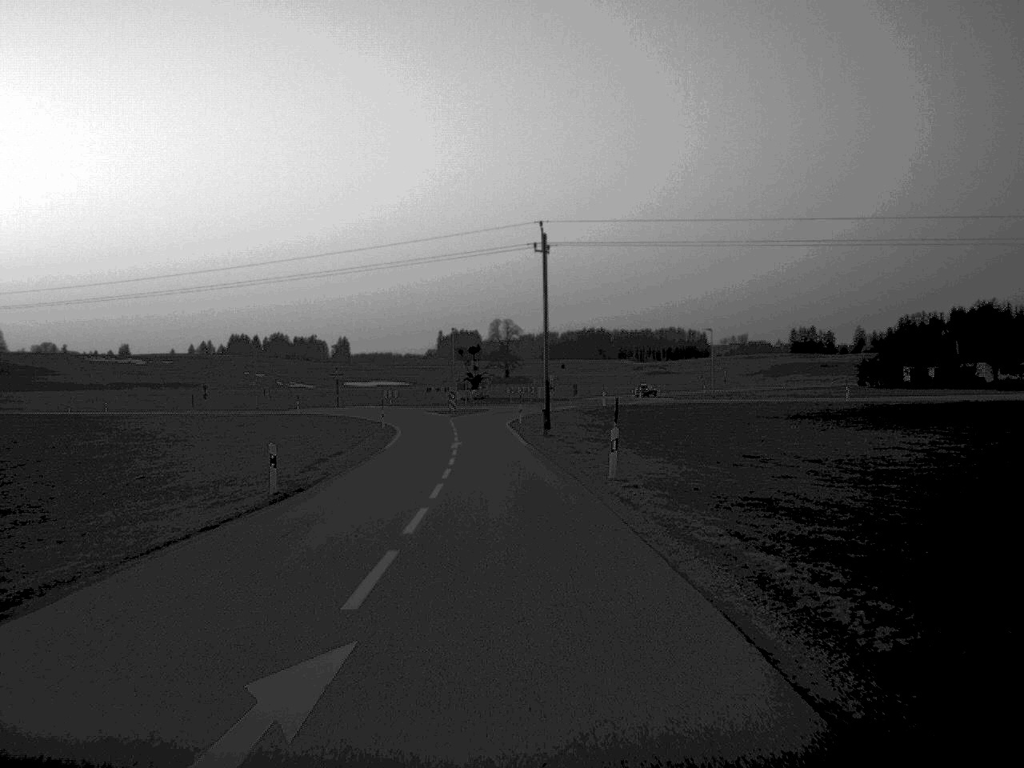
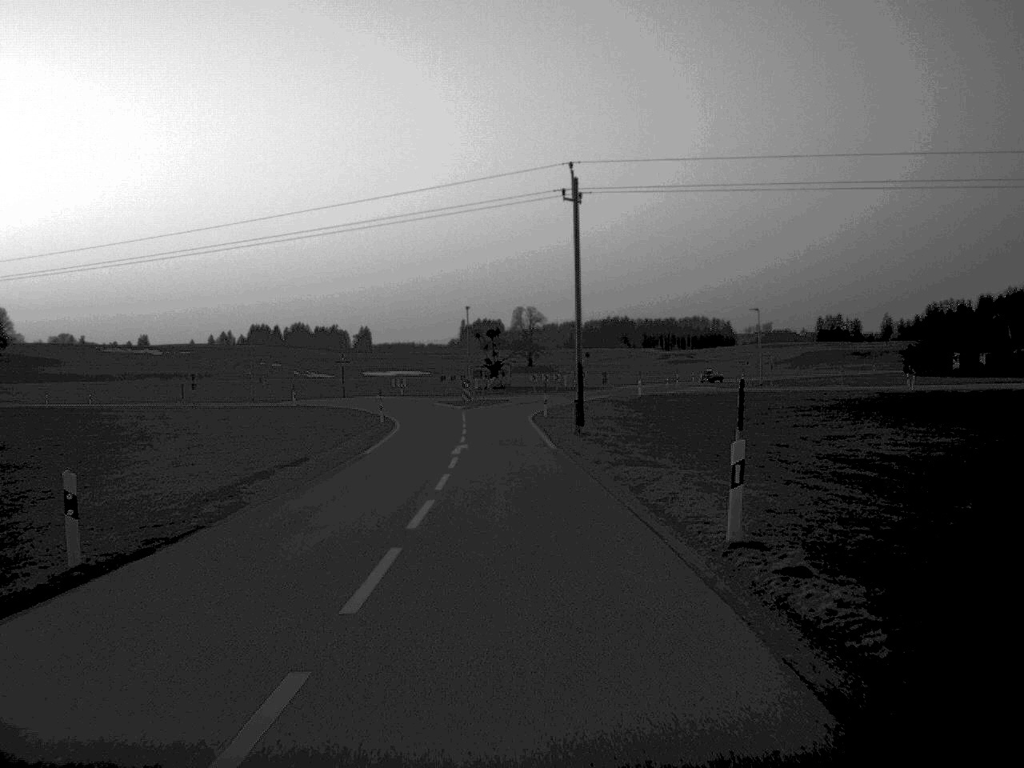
(-0.1, +12.4) m; -1°
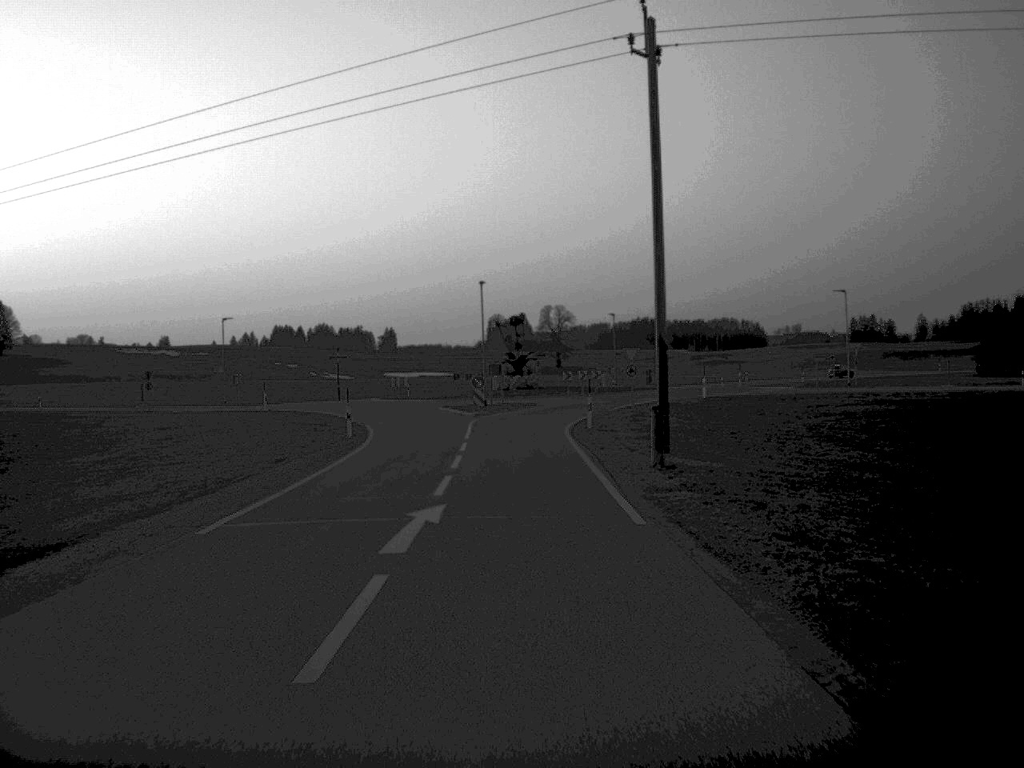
(-0.2, +20.1) m; -1°
